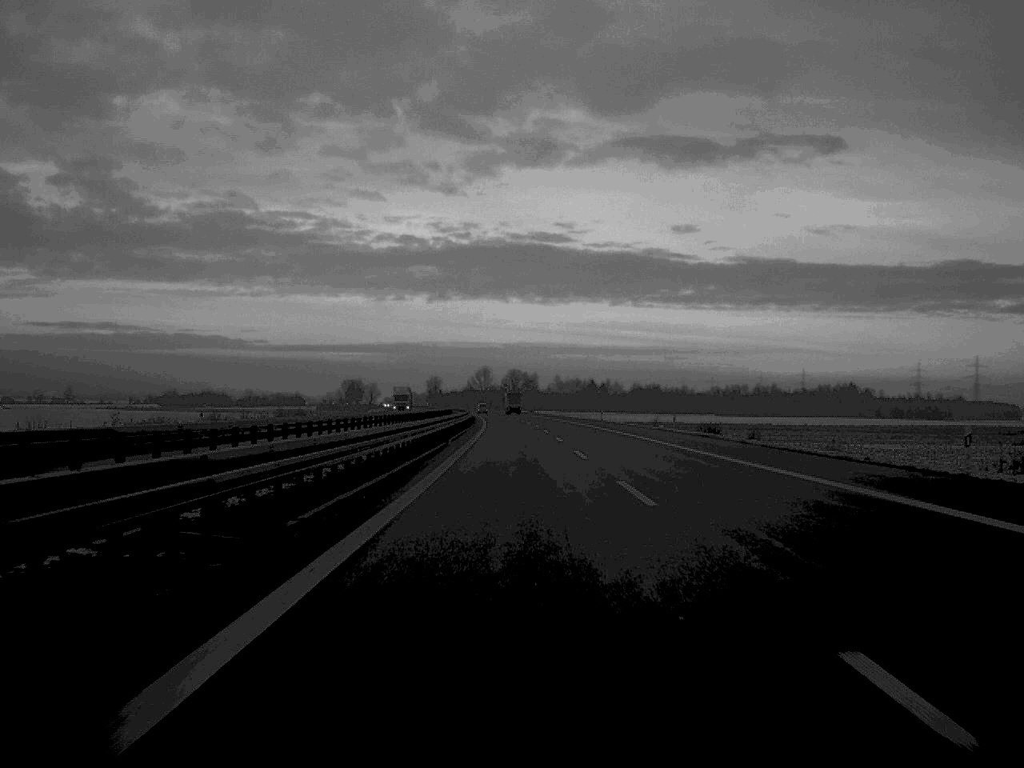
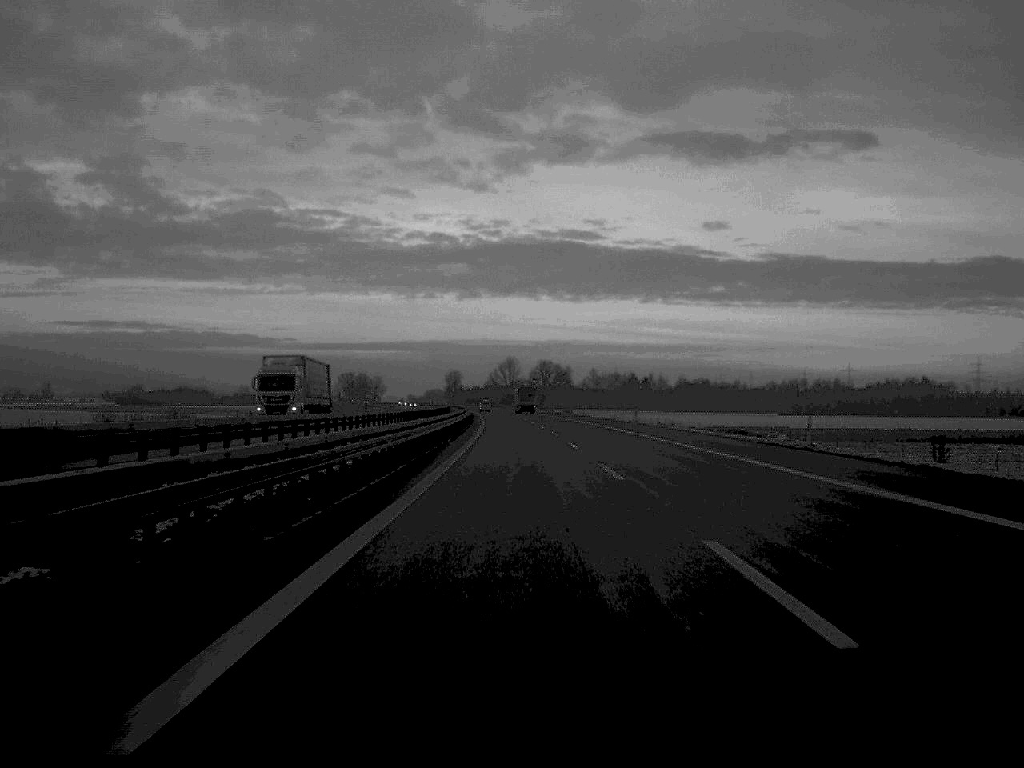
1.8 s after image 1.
(-1.0, +82.8) m; -1°
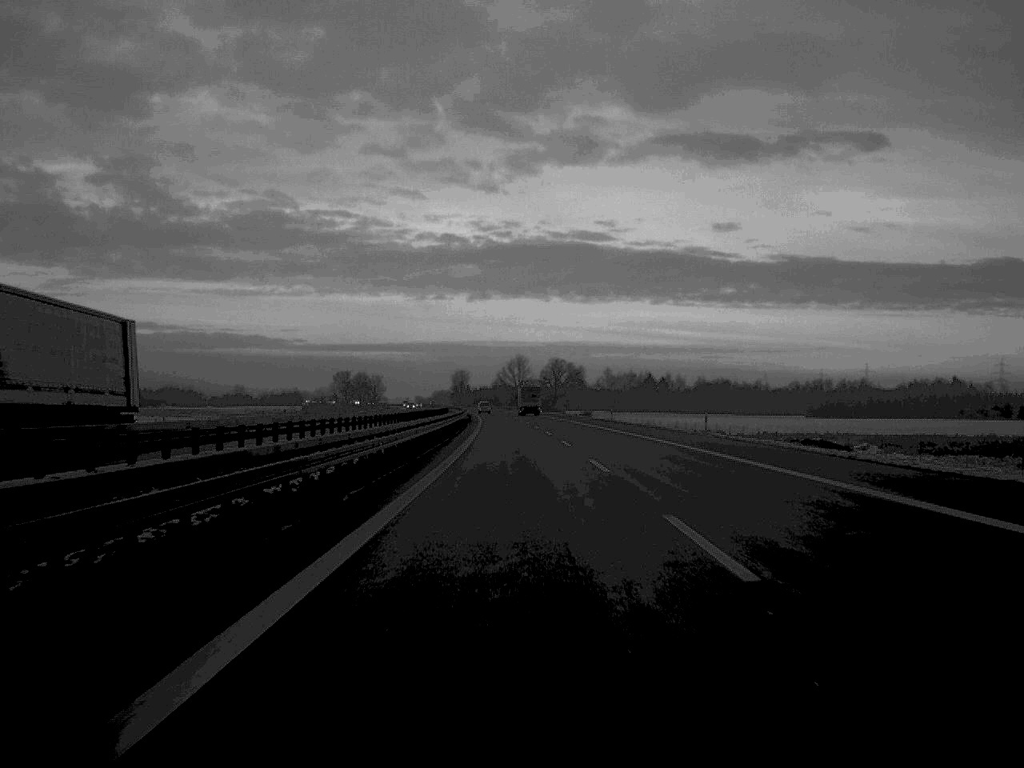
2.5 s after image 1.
(-0.1, +32.4) m; 0°
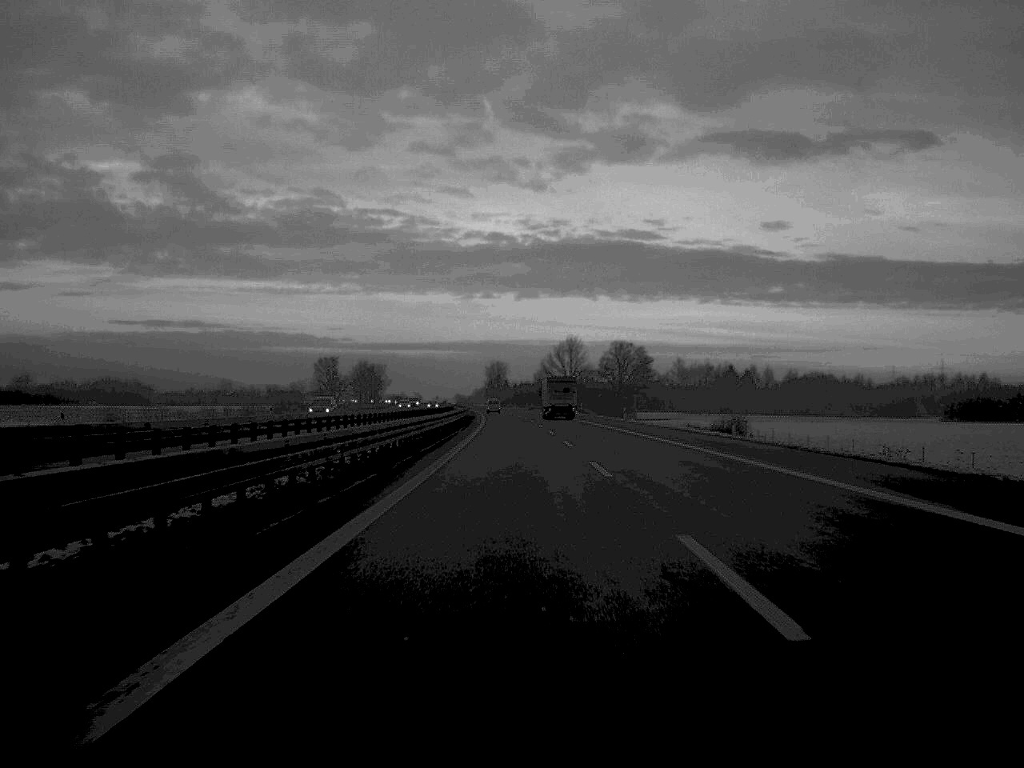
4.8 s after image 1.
(-1.8, +110.0) m; -2°
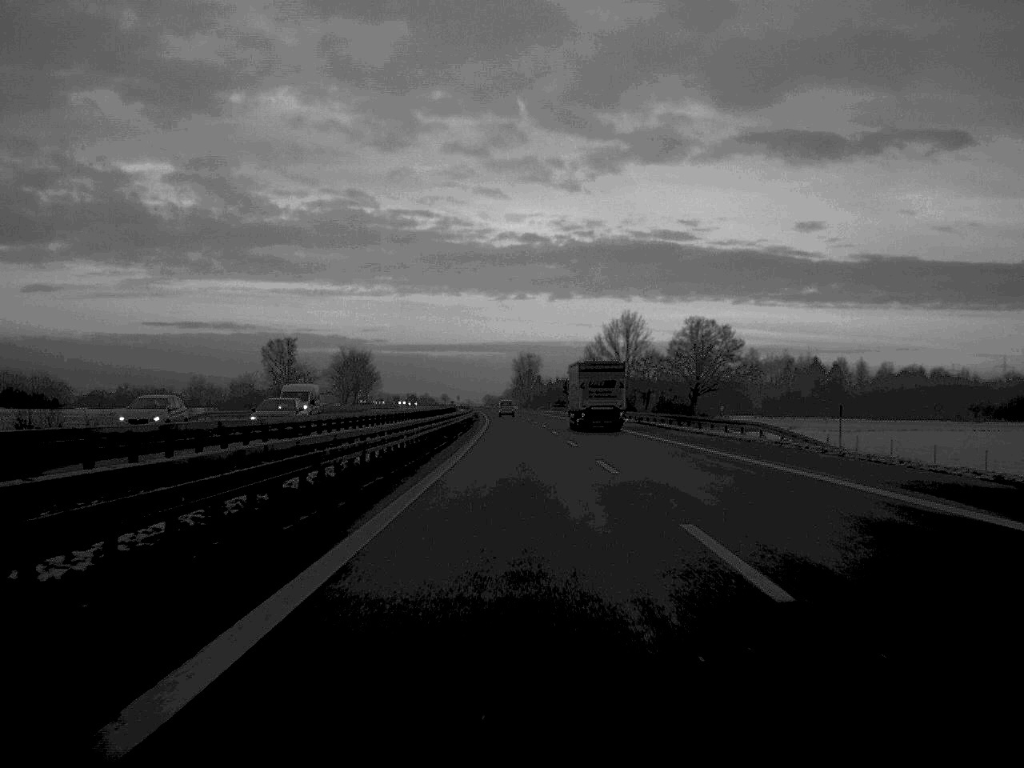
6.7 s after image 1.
(-1.2, +88.0) m; -1°
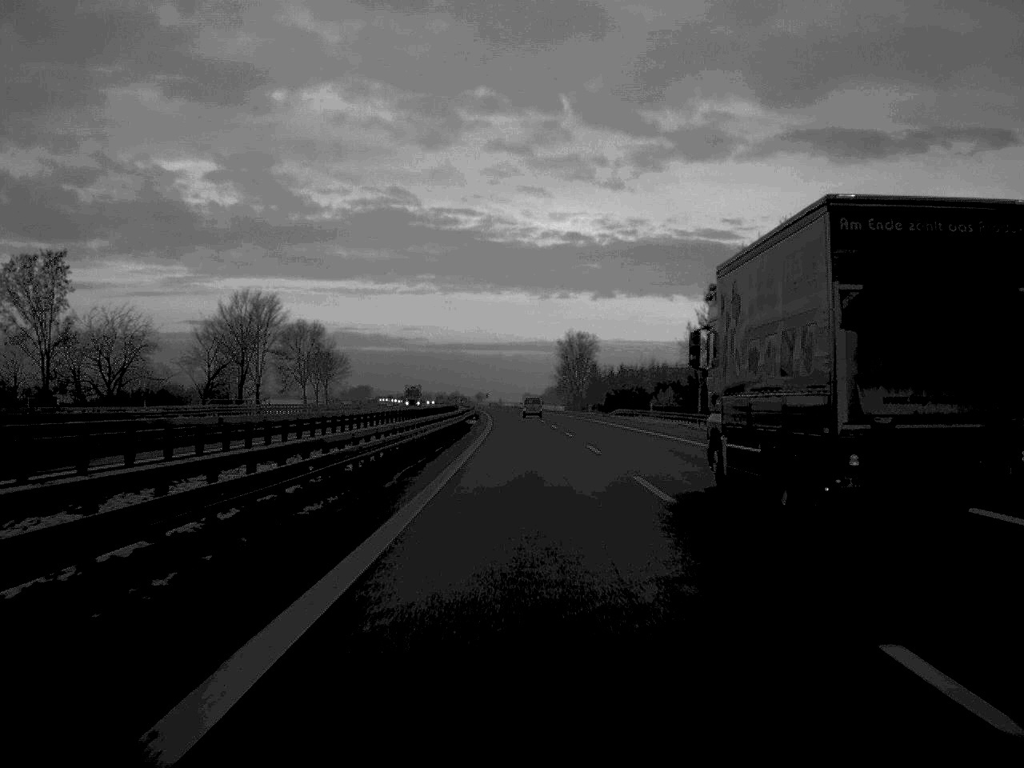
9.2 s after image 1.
(-1.9, +115.1) m; -2°
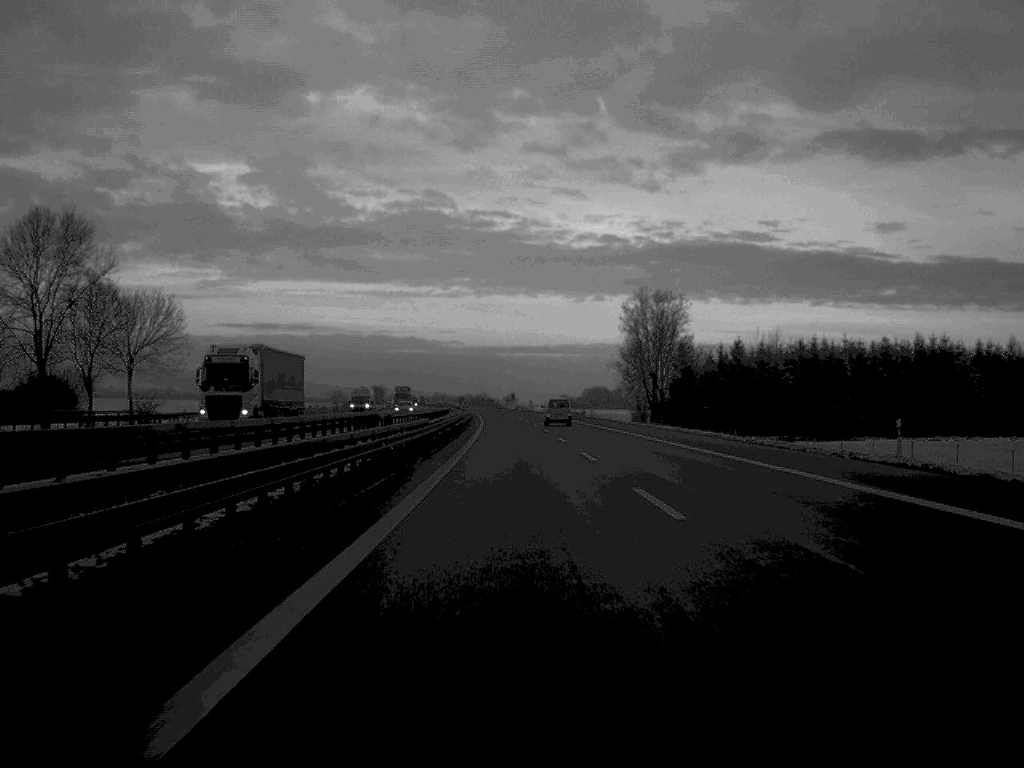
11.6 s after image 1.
(-1.4, +109.9) m; -2°
